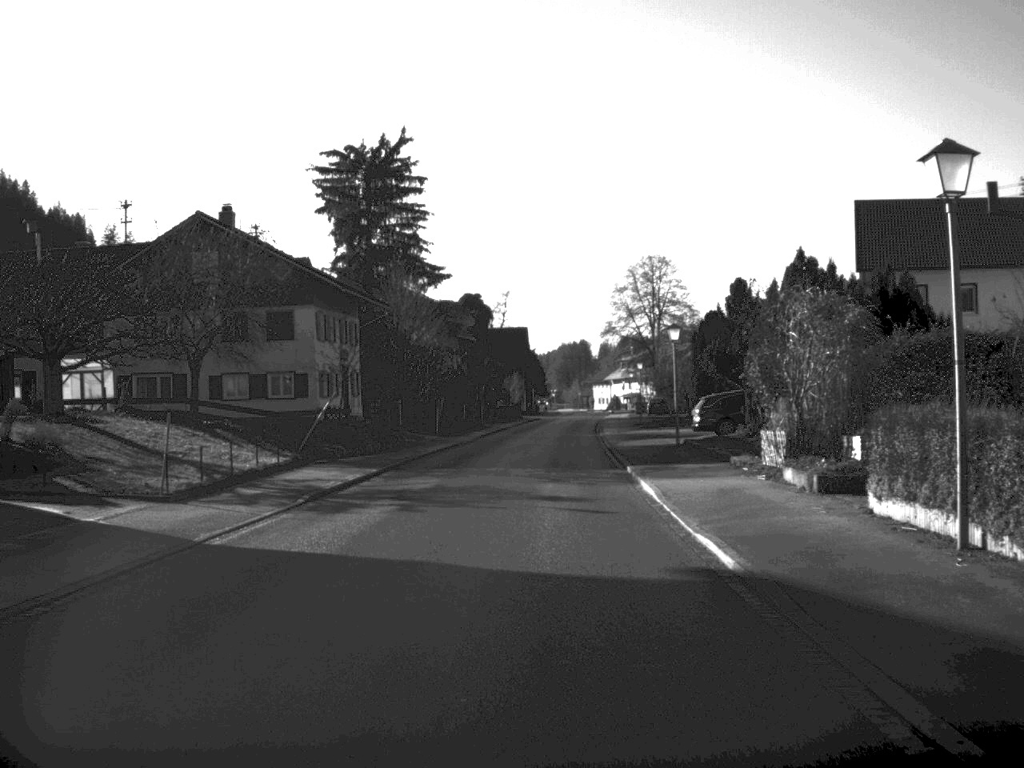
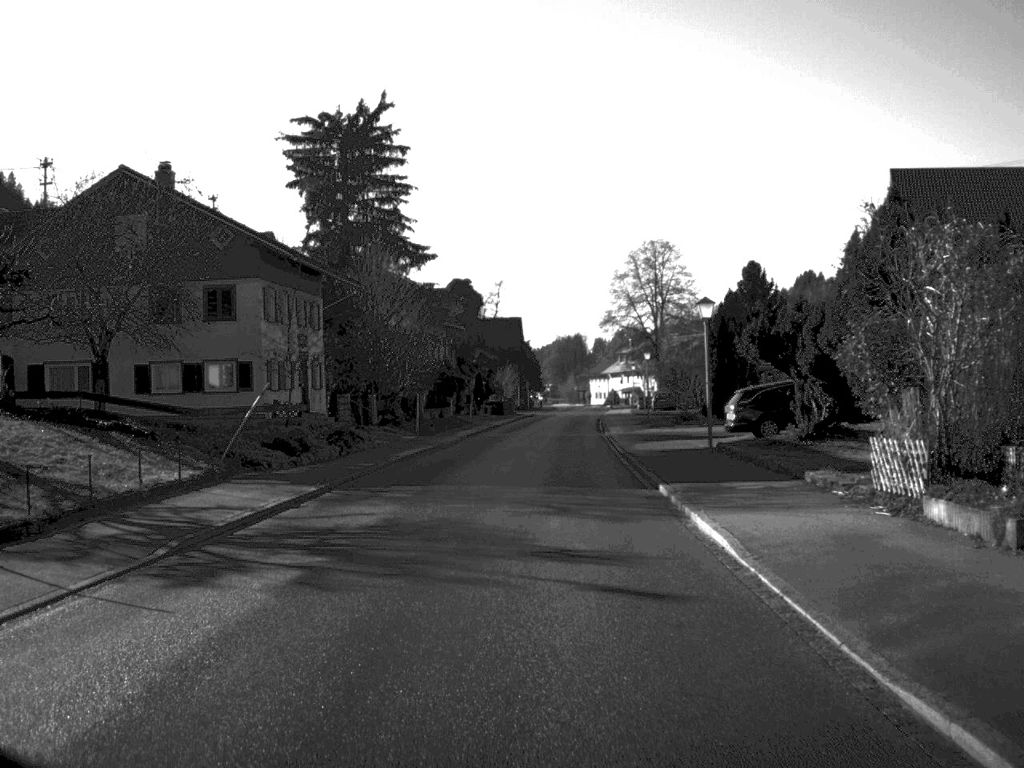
(0.0, +8.4) m; 0°
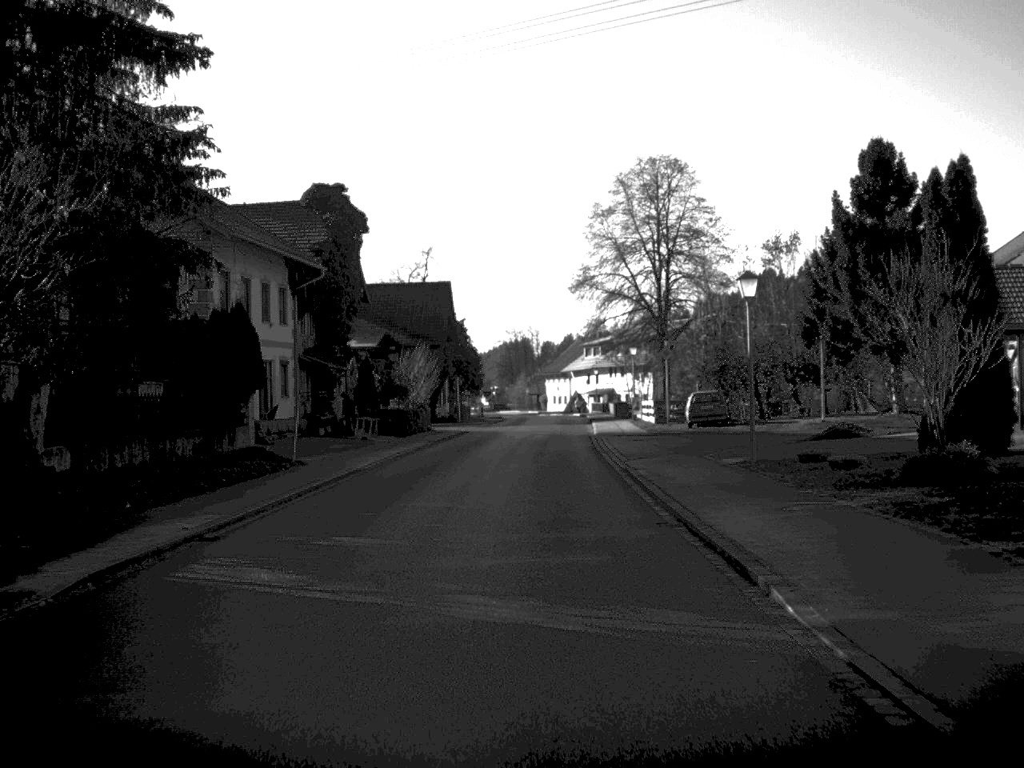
(+1.0, +44.7) m; +2°
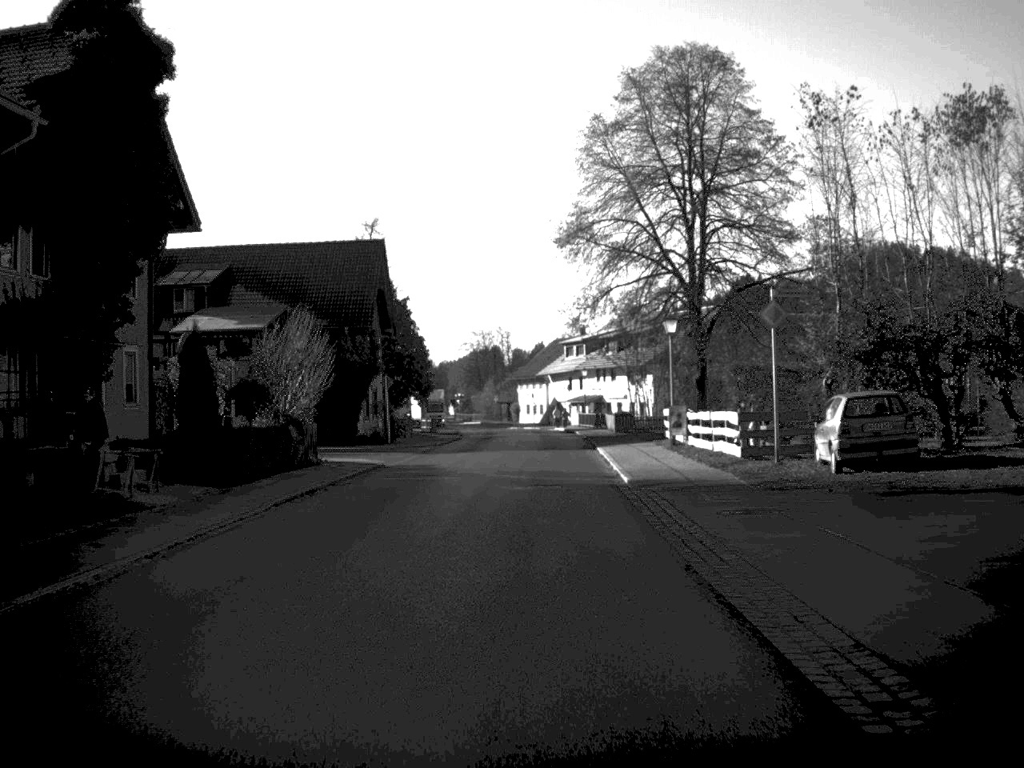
(+0.2, +26.7) m; +1°
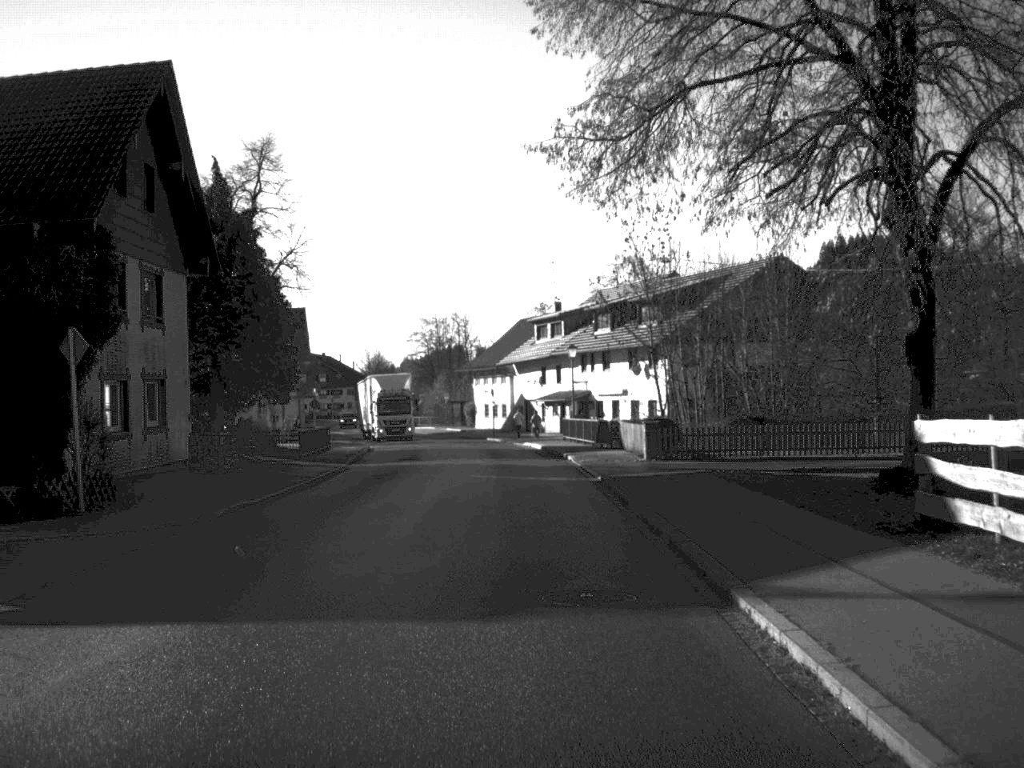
(+0.4, +33.0) m; +2°
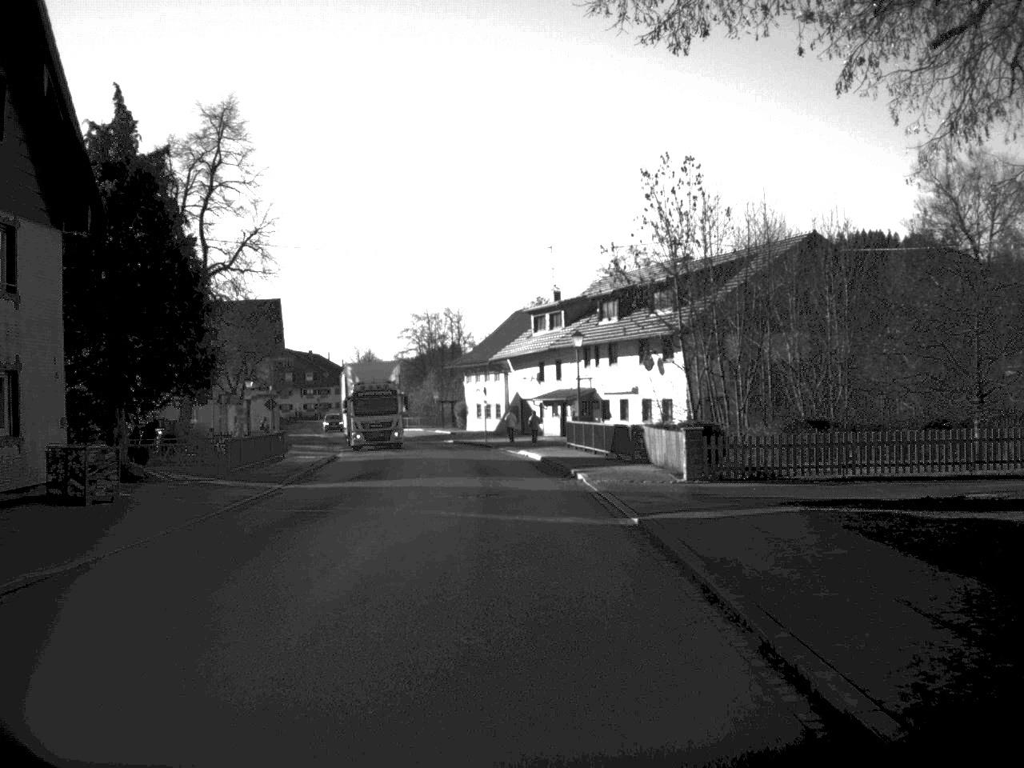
(0.0, +9.3) m; 0°
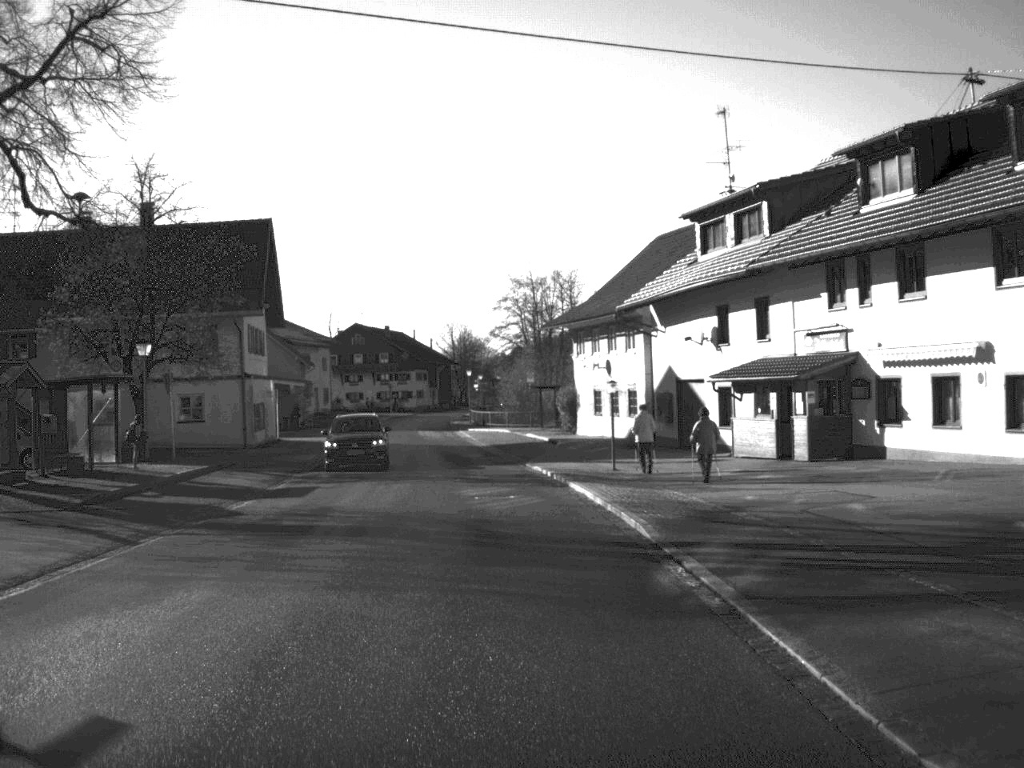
(-1.5, +39.3) m; -5°
